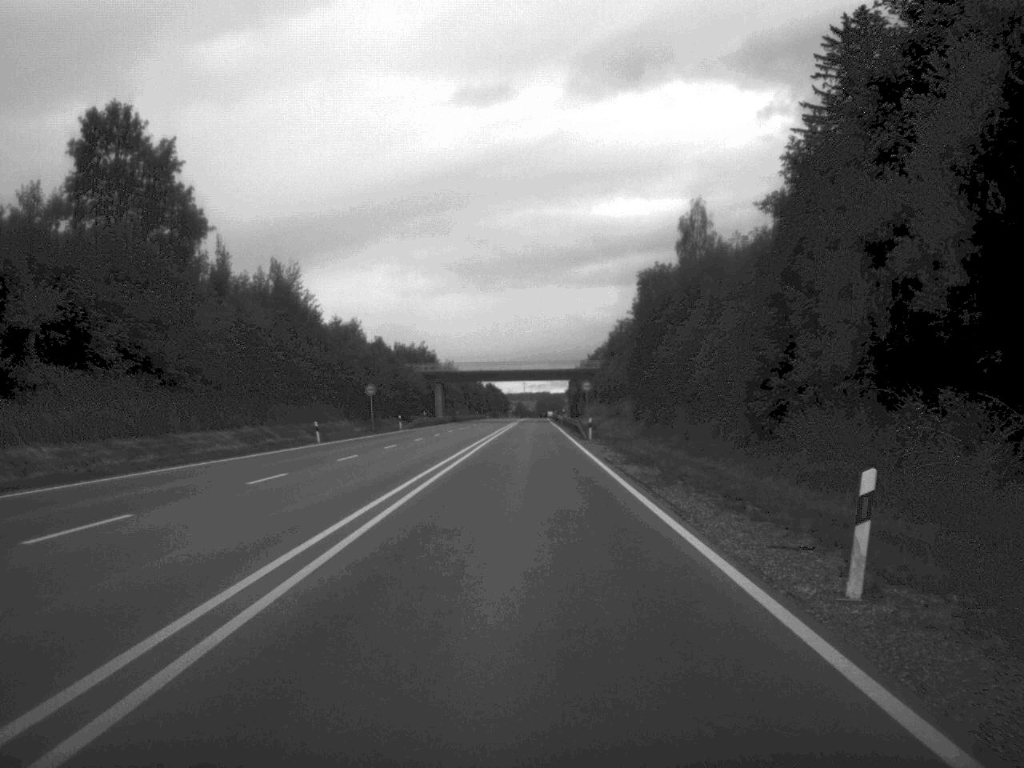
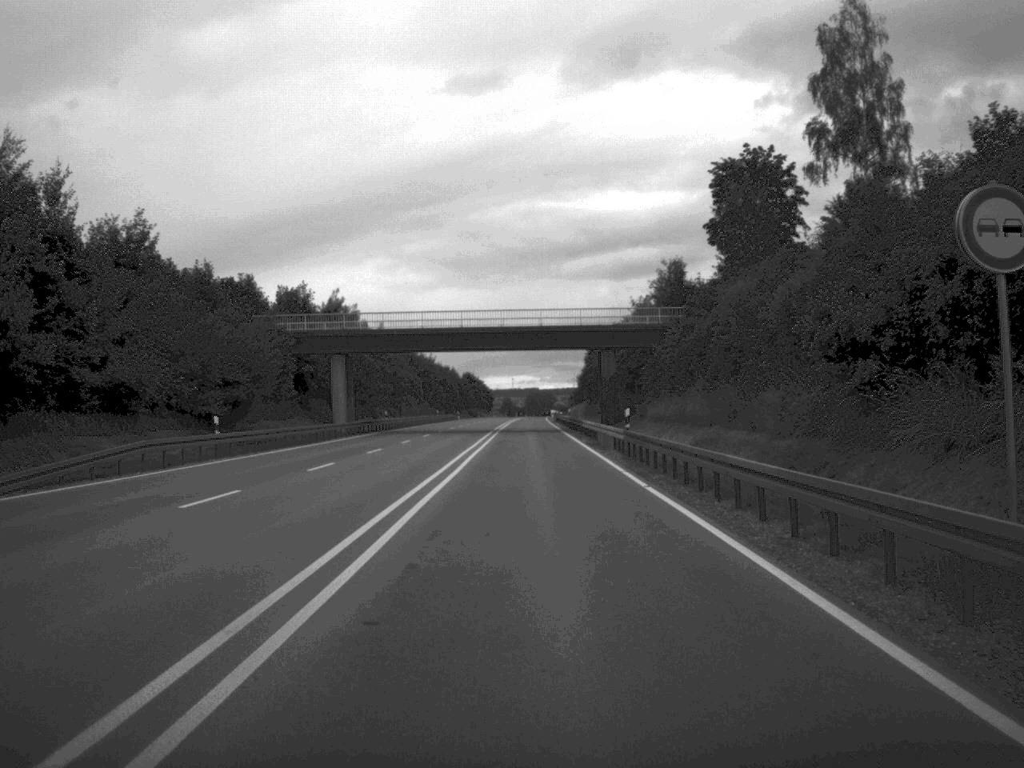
(-0.1, +77.7) m; 0°
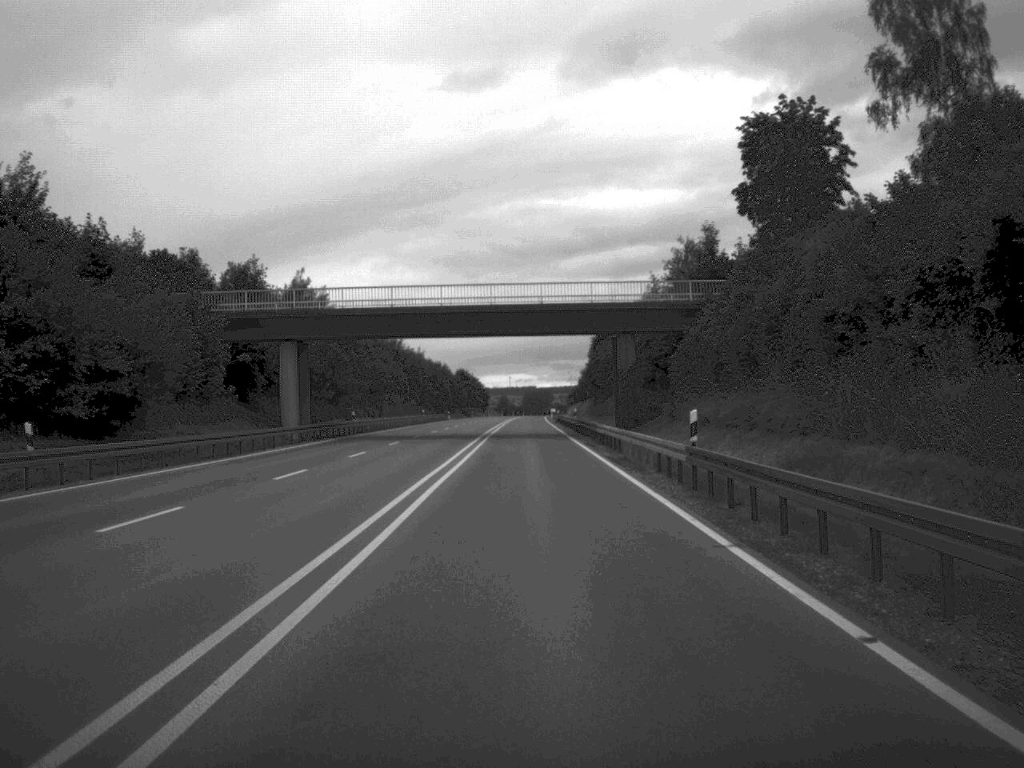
(0.0, +15.5) m; 0°
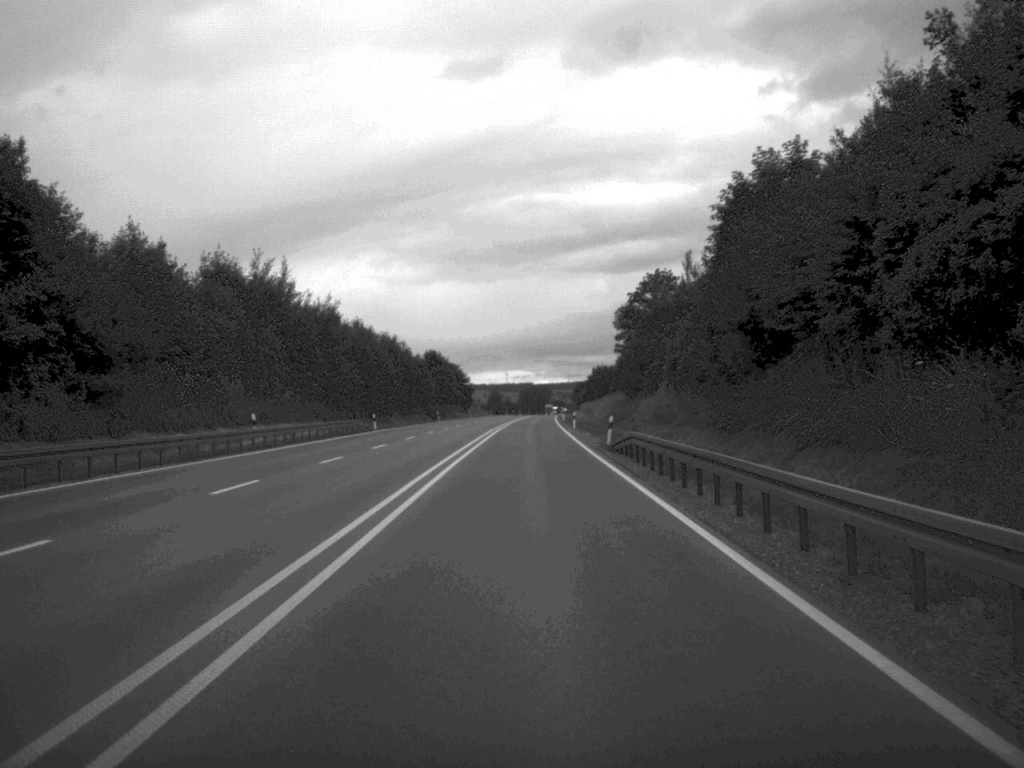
(-0.2, +76.8) m; 0°
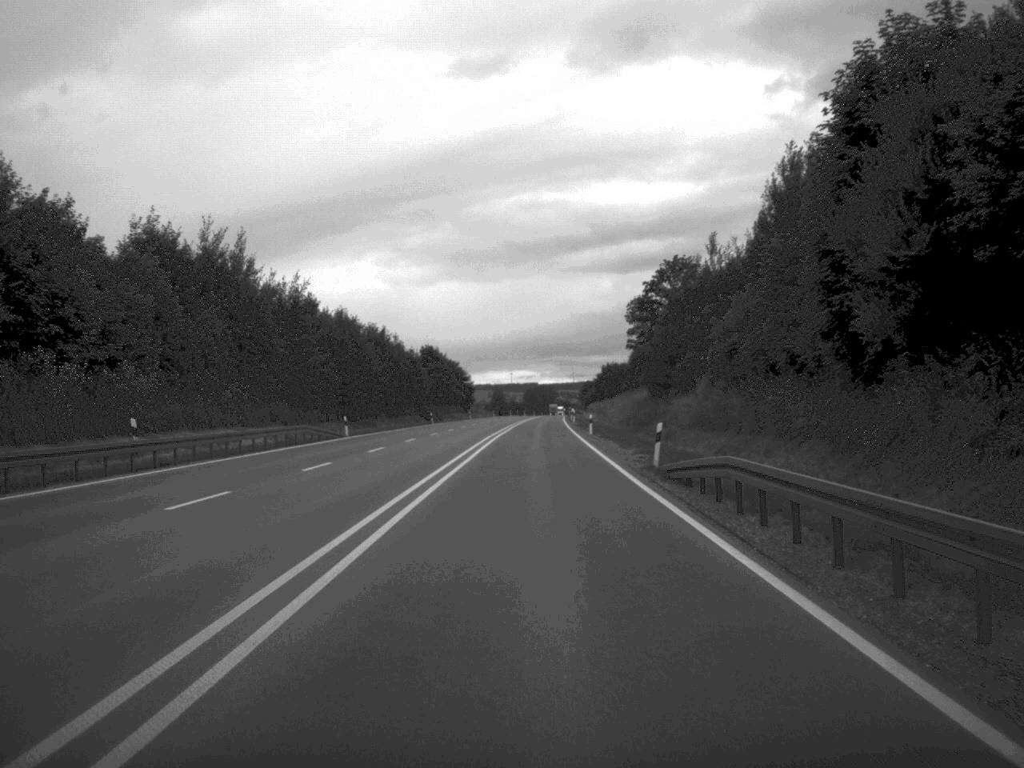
(0.0, +15.1) m; 0°
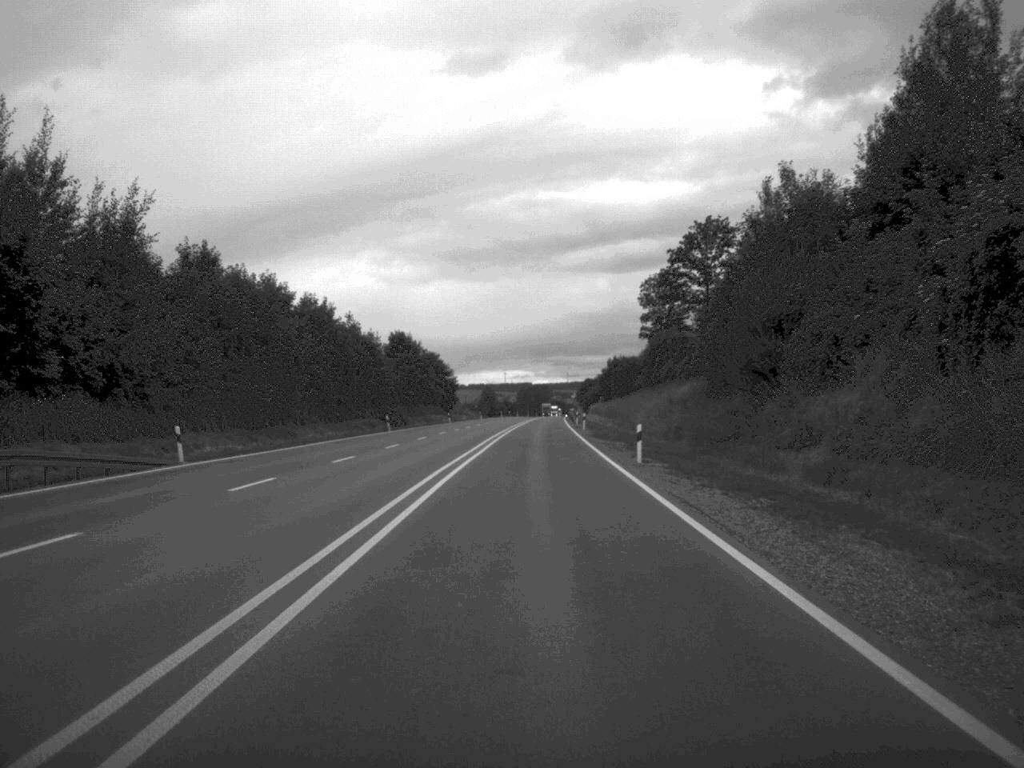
(+0.1, +31.6) m; 0°
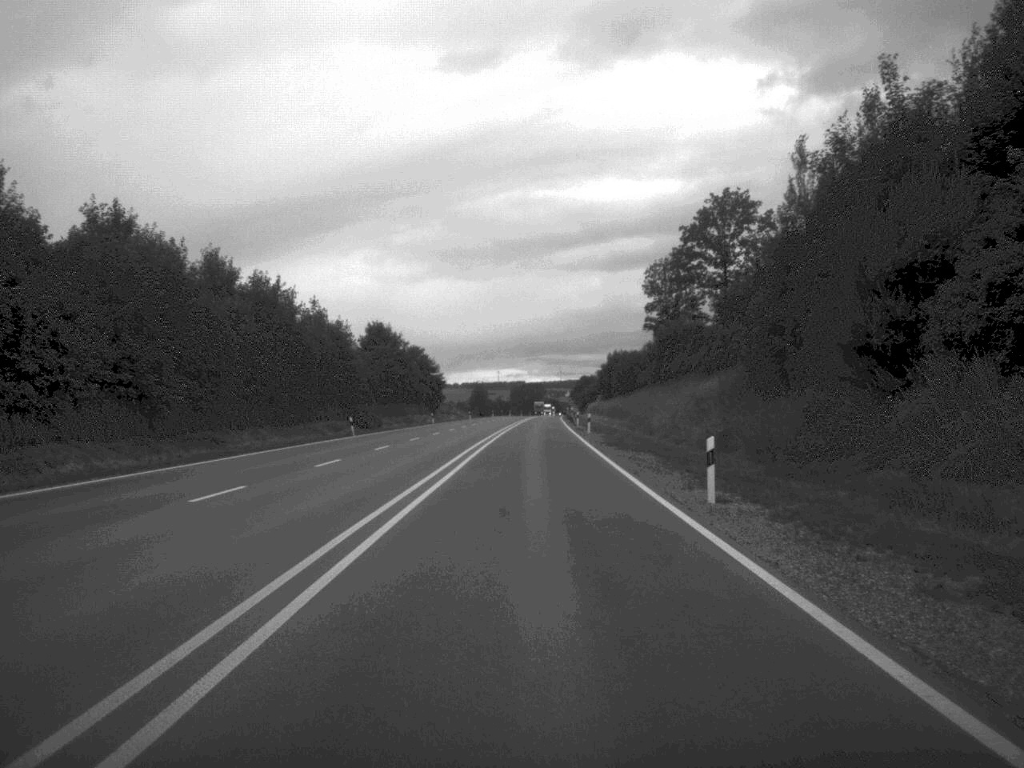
(0.0, +14.4) m; 0°
